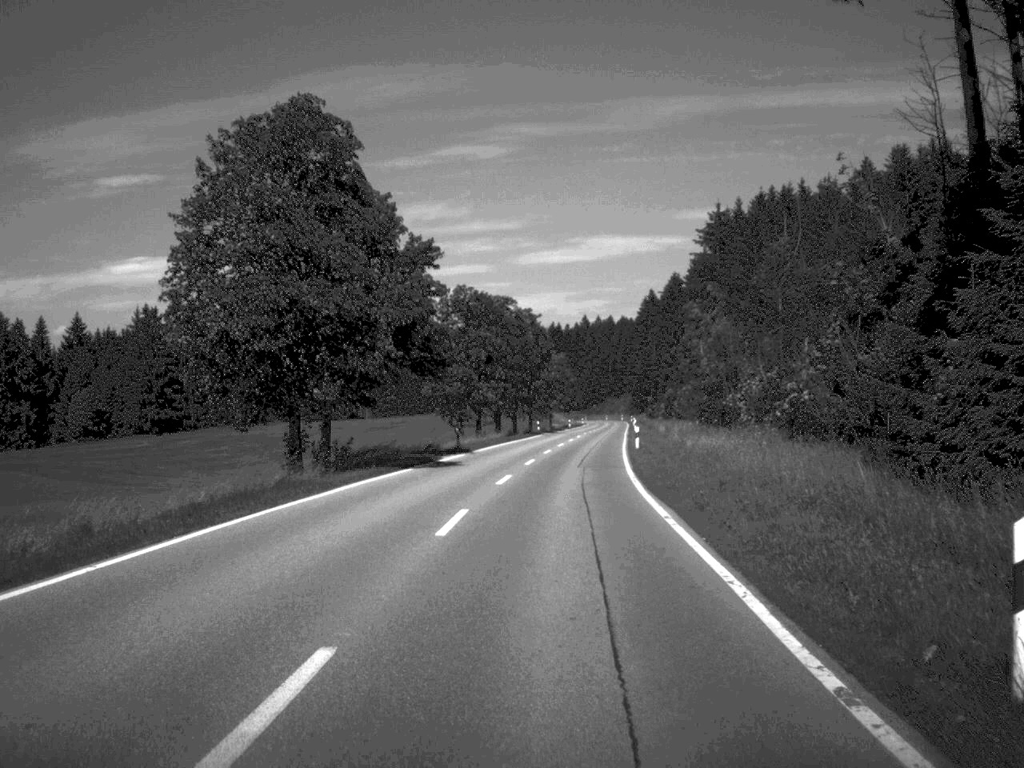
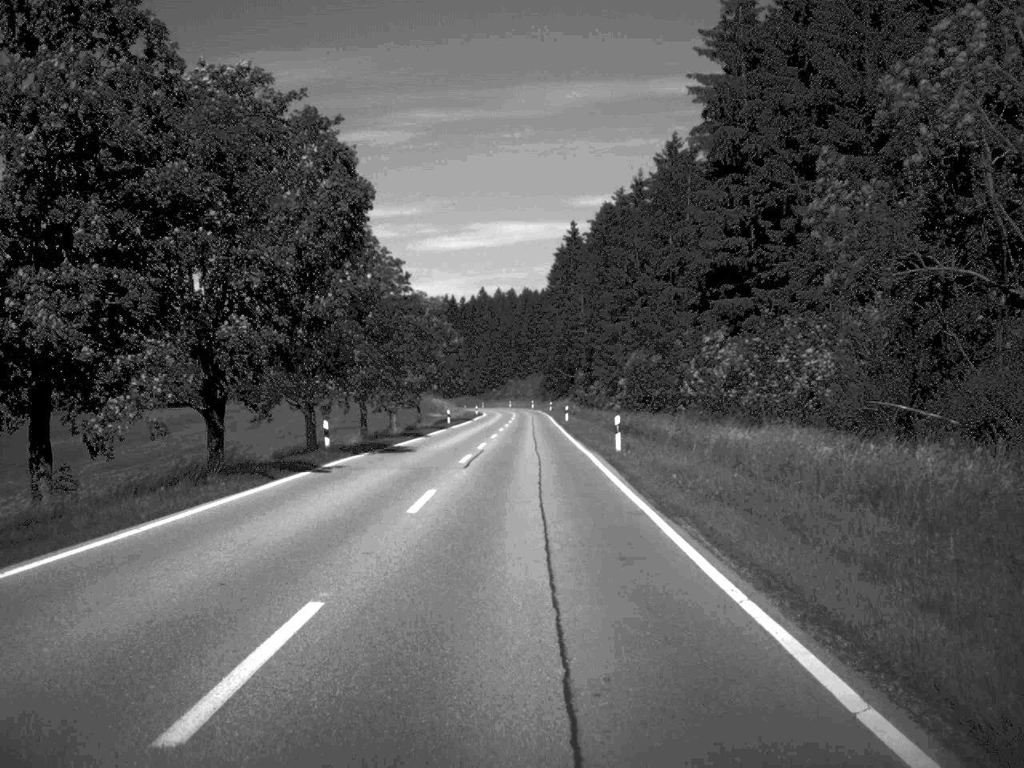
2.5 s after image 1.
(+3.4, +68.9) m; +4°
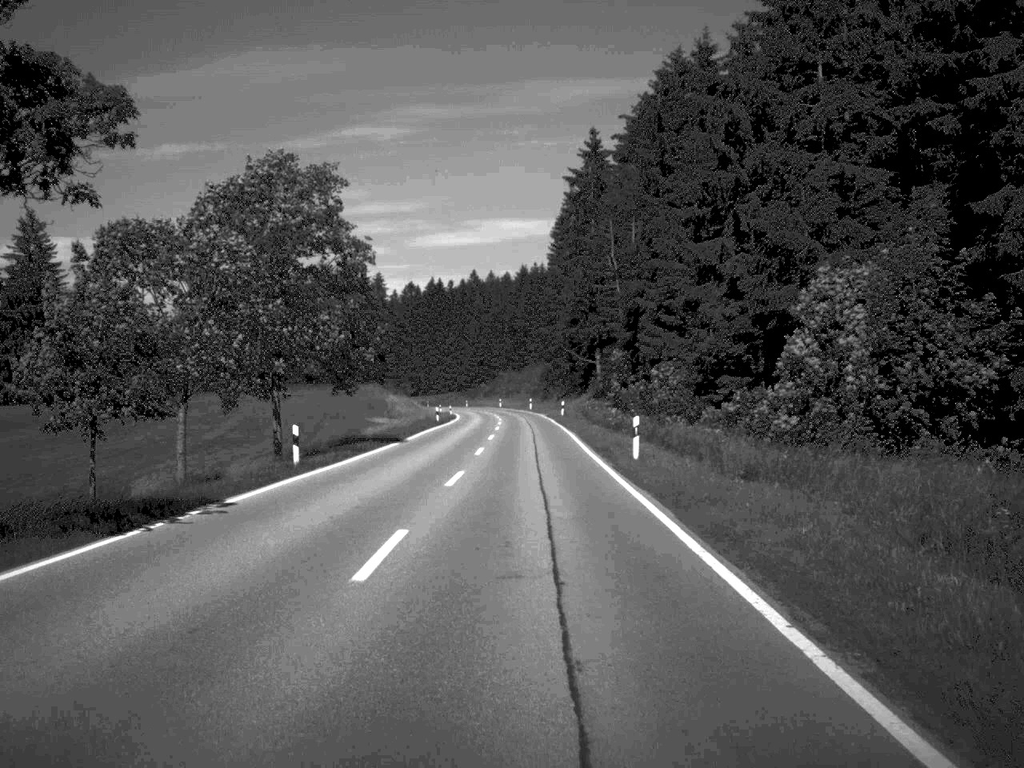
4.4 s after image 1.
(0.0, +53.8) m; 0°
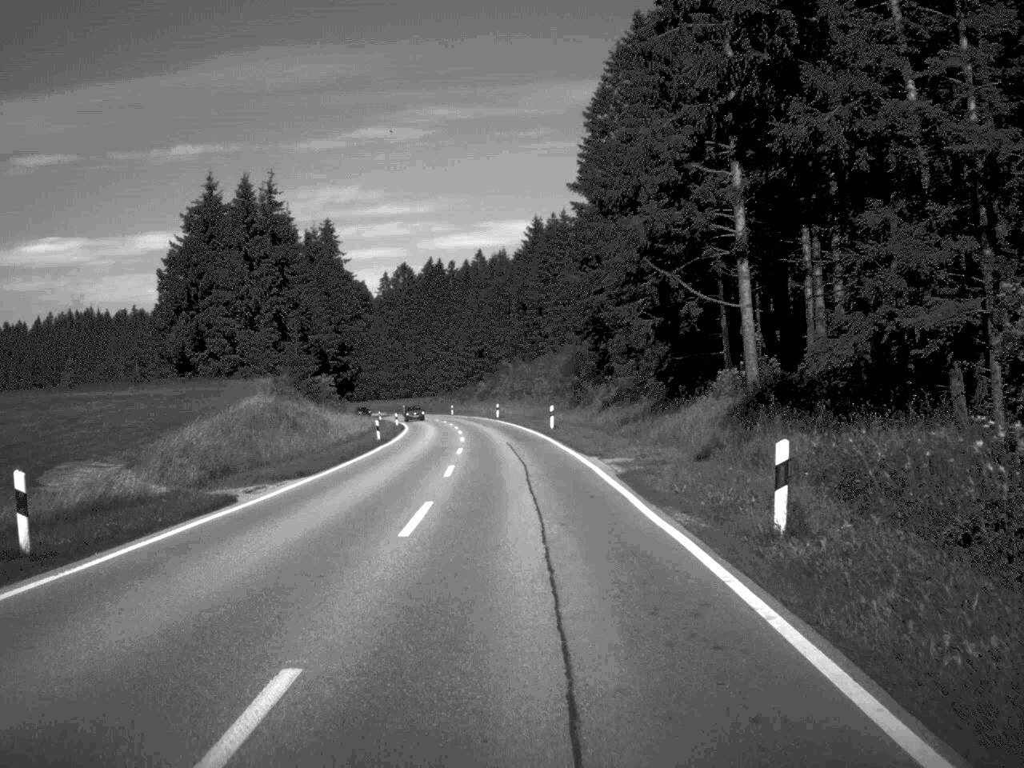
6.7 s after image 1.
(-0.2, +65.8) m; -1°
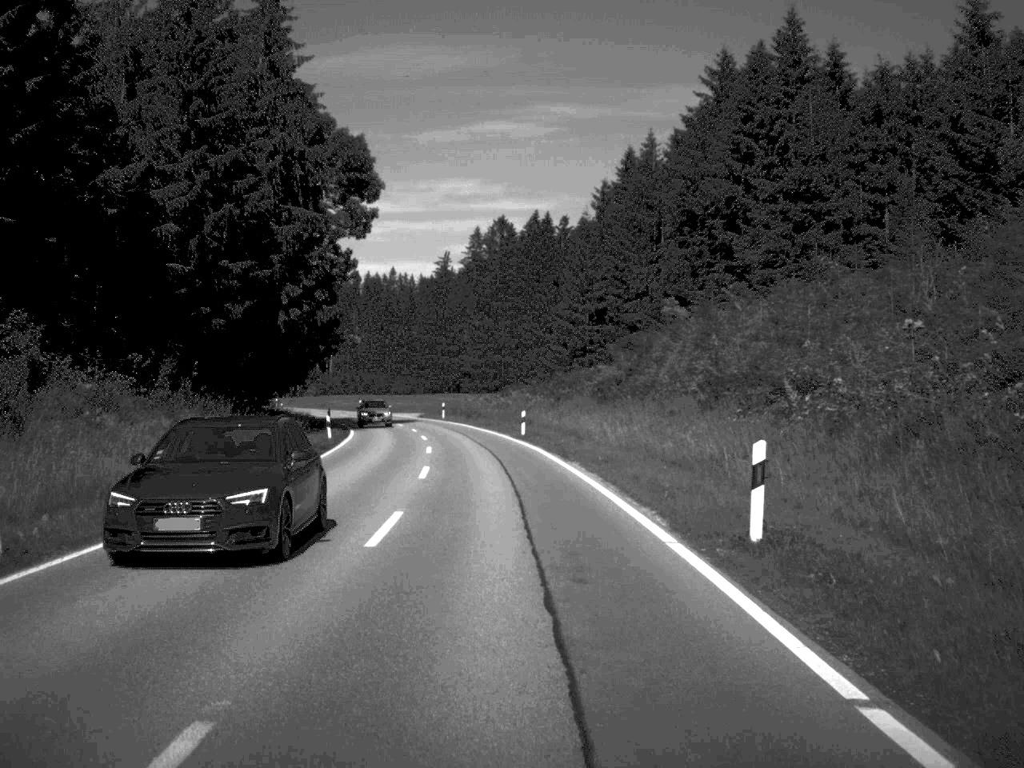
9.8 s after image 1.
(-3.4, +83.6) m; -5°
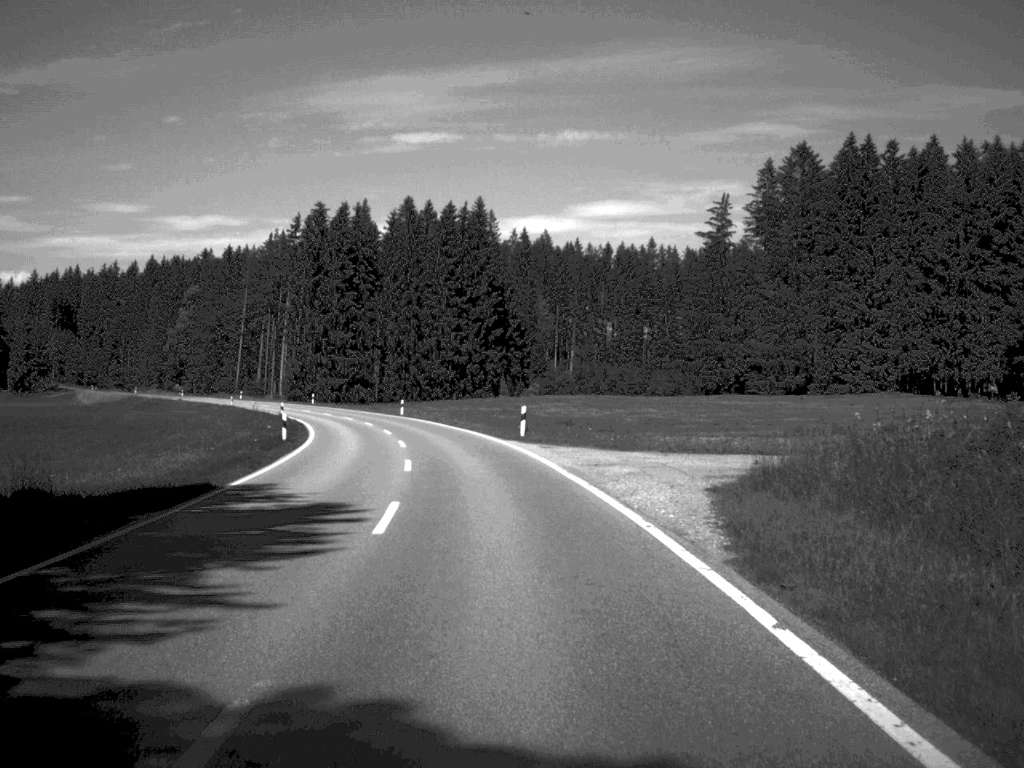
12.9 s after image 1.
(-7.4, +81.1) m; -12°
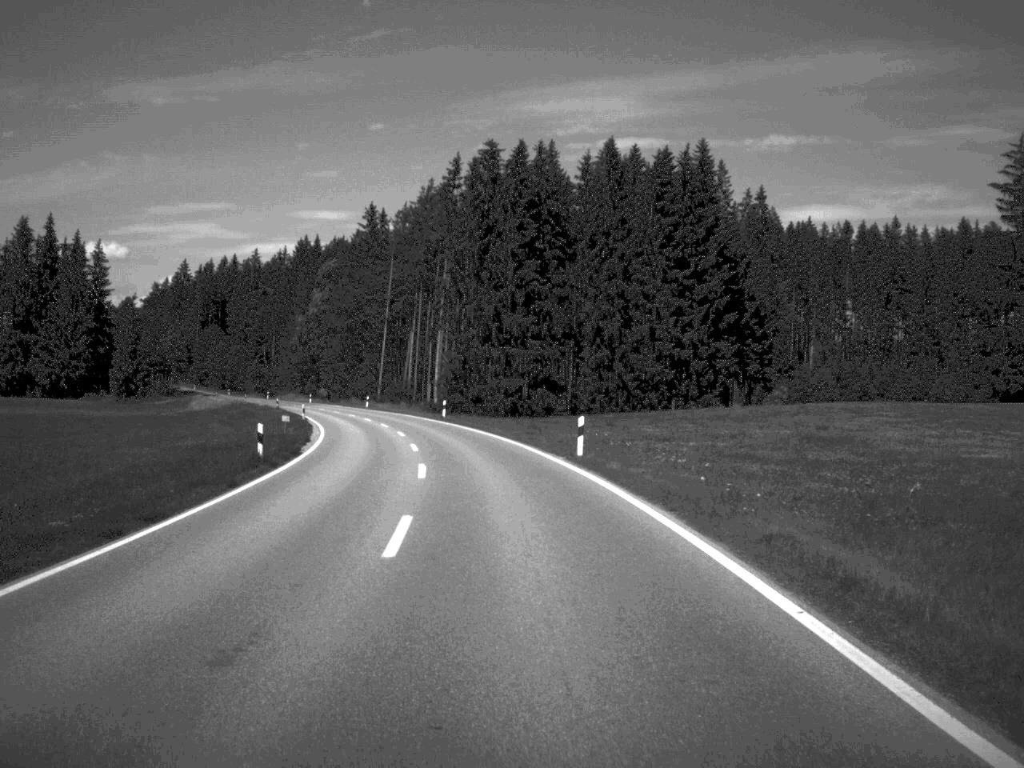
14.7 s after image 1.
(-4.0, +48.9) m; -9°
